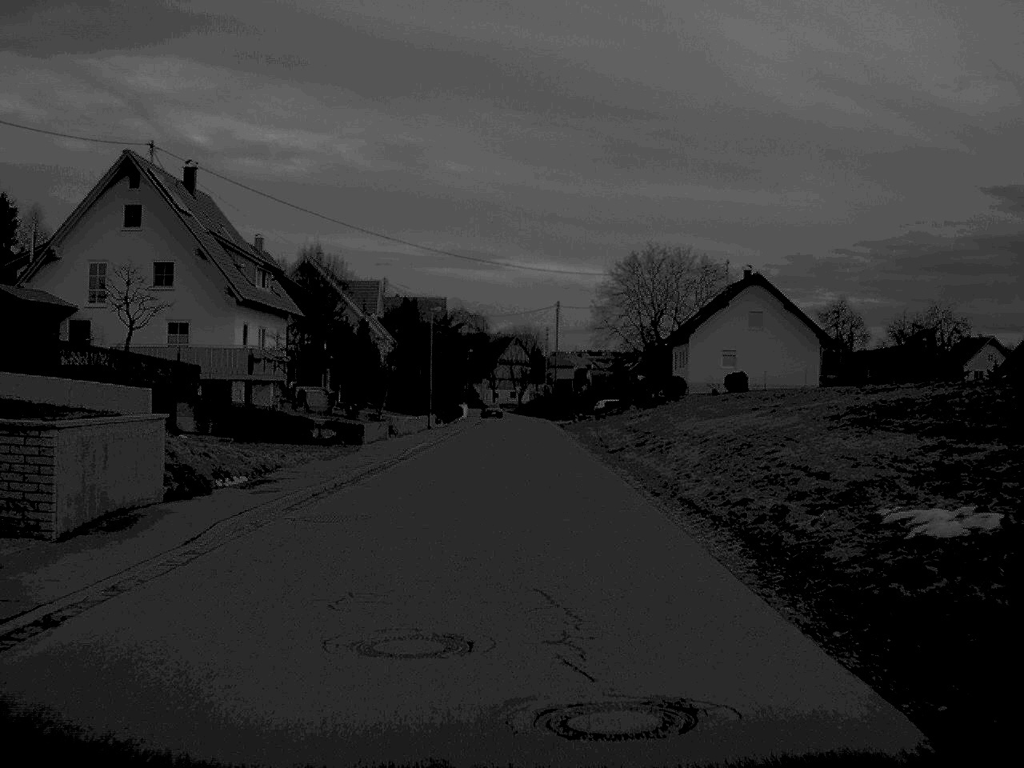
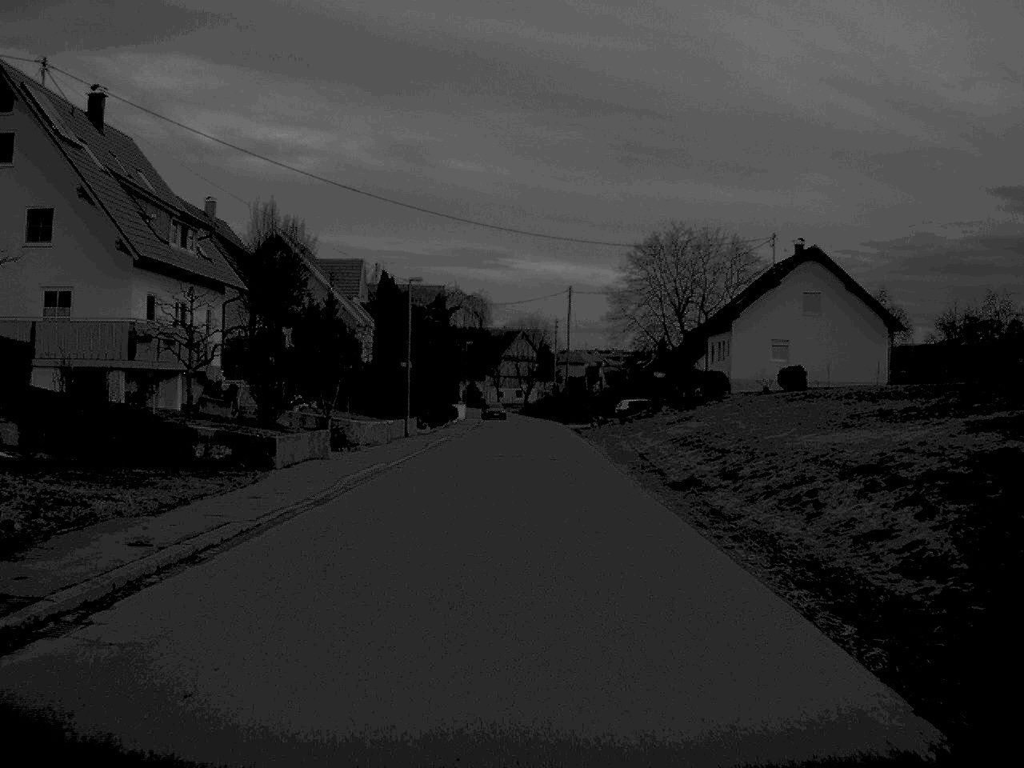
(0.0, +15.4) m; 0°
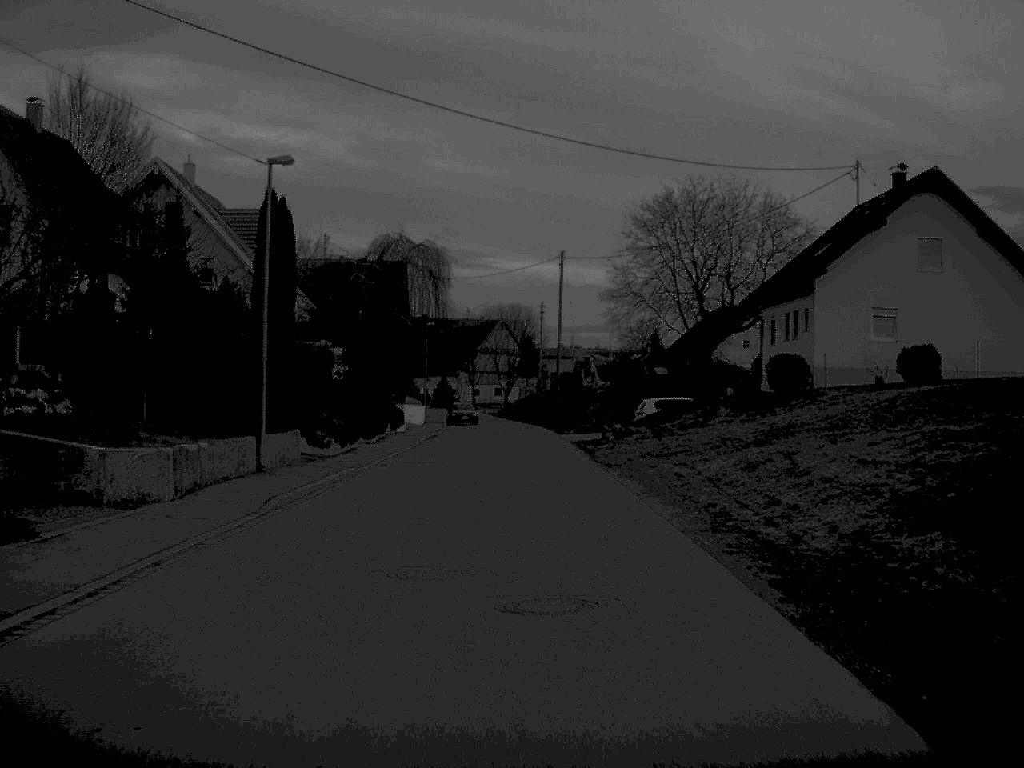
(+0.2, +24.4) m; +1°
